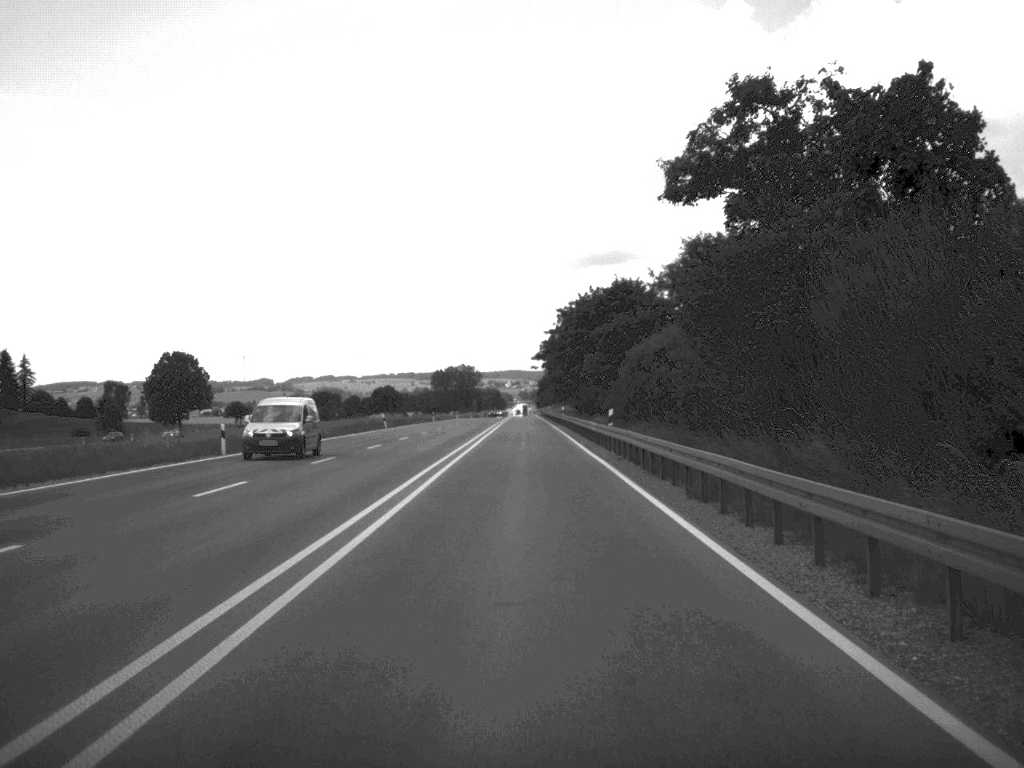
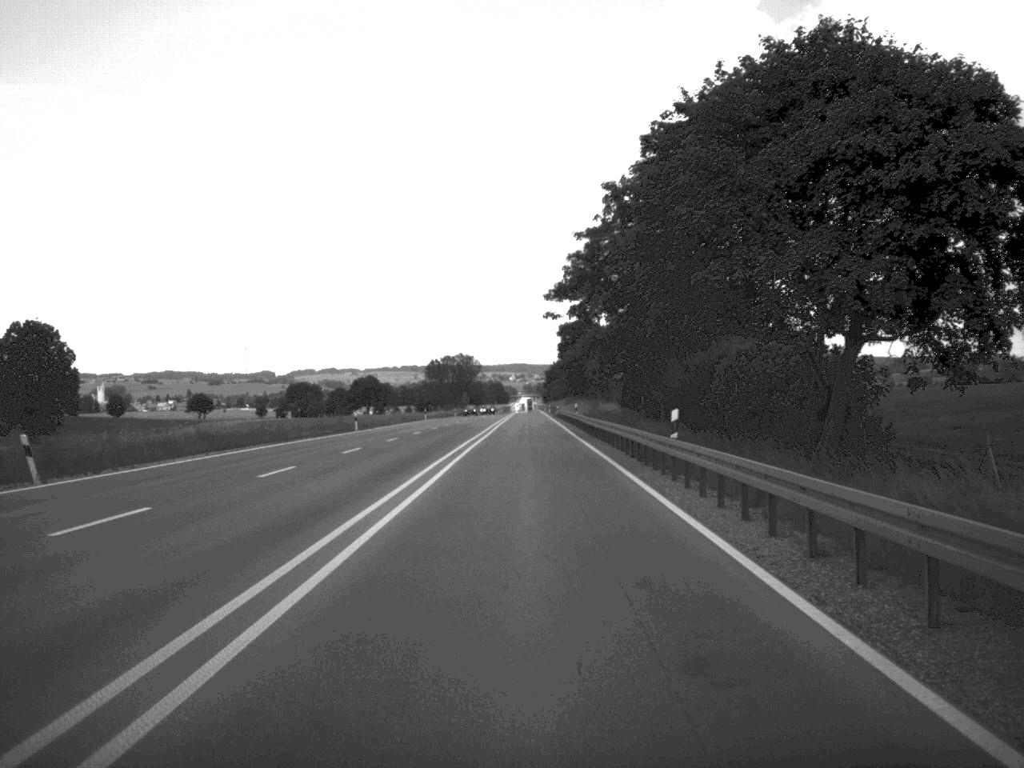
(-0.2, +66.5) m; 0°
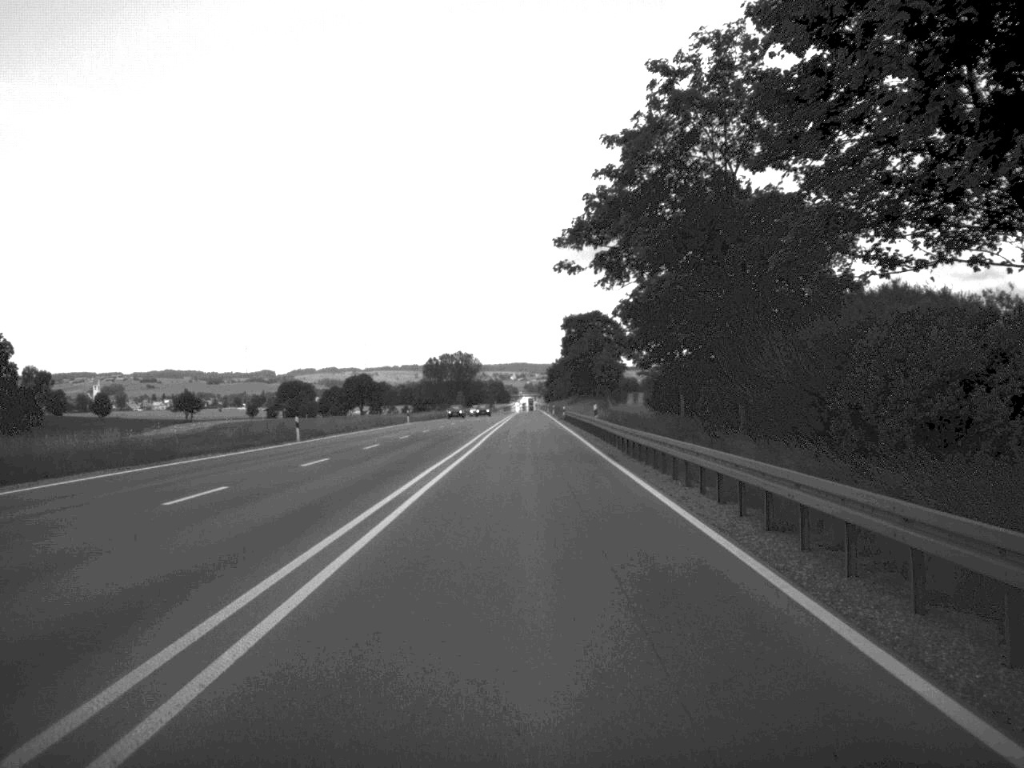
(0.0, +19.2) m; 0°
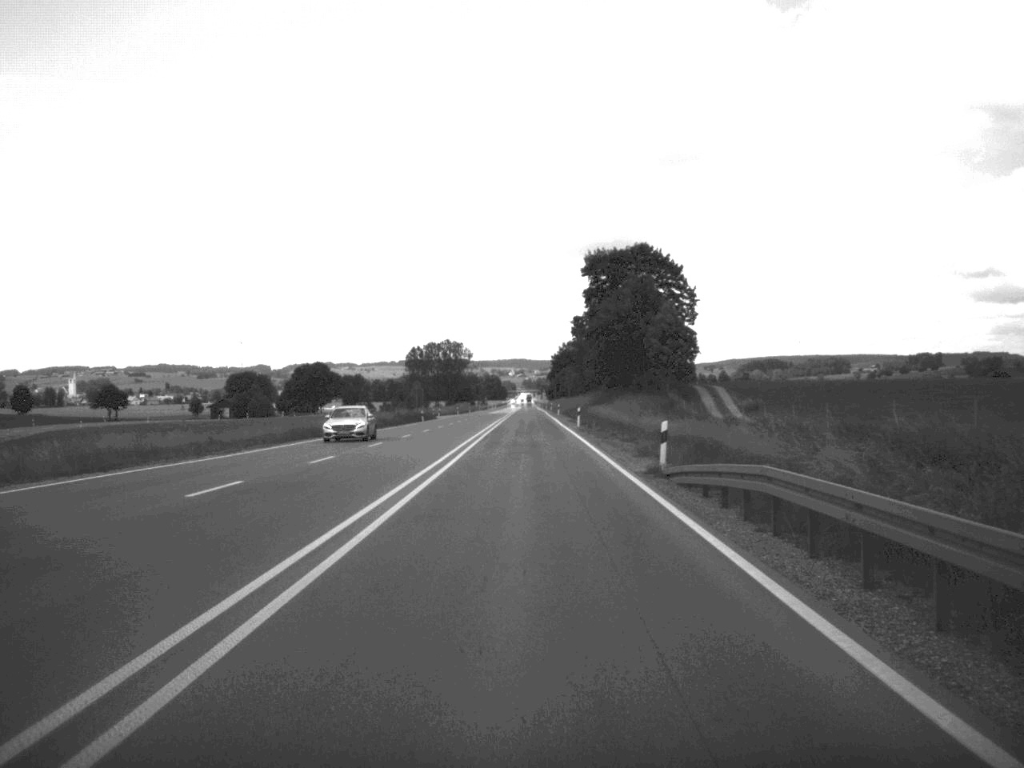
(+0.1, +81.5) m; 0°
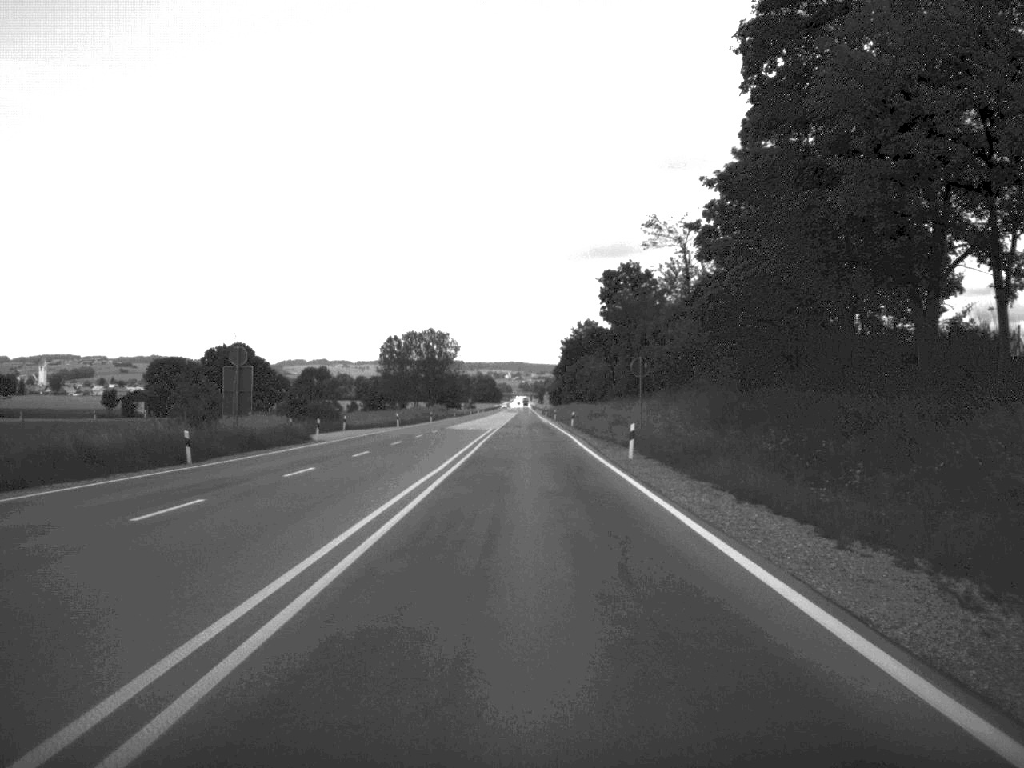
(-0.2, +84.1) m; 0°
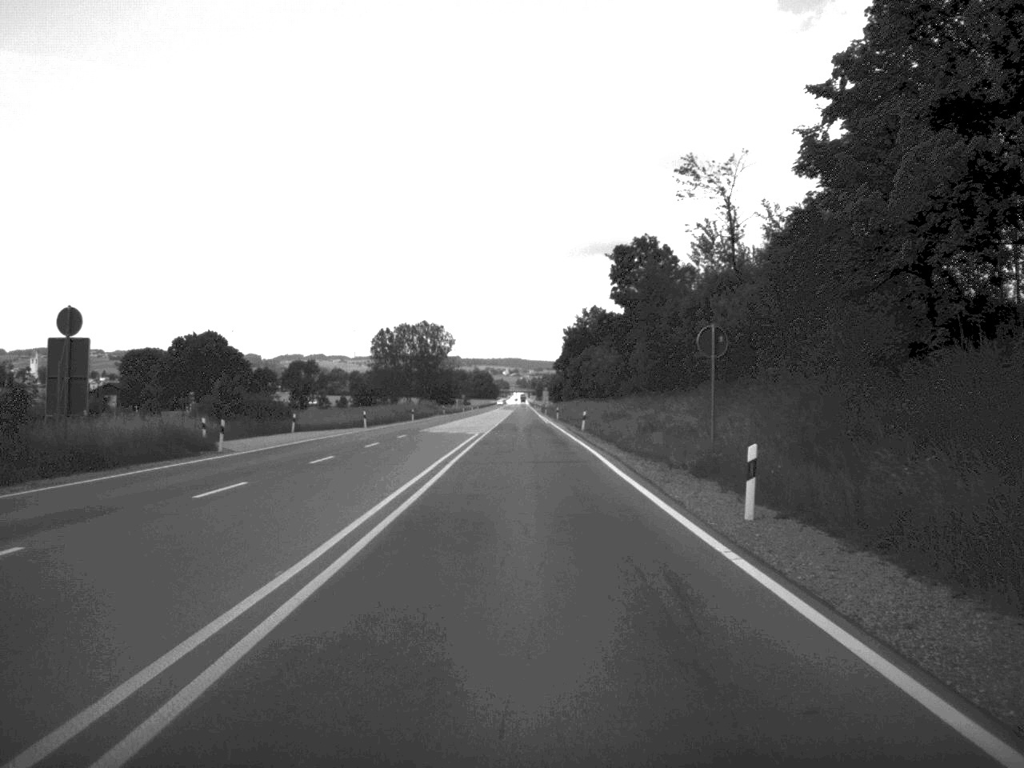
(0.0, +19.4) m; 0°
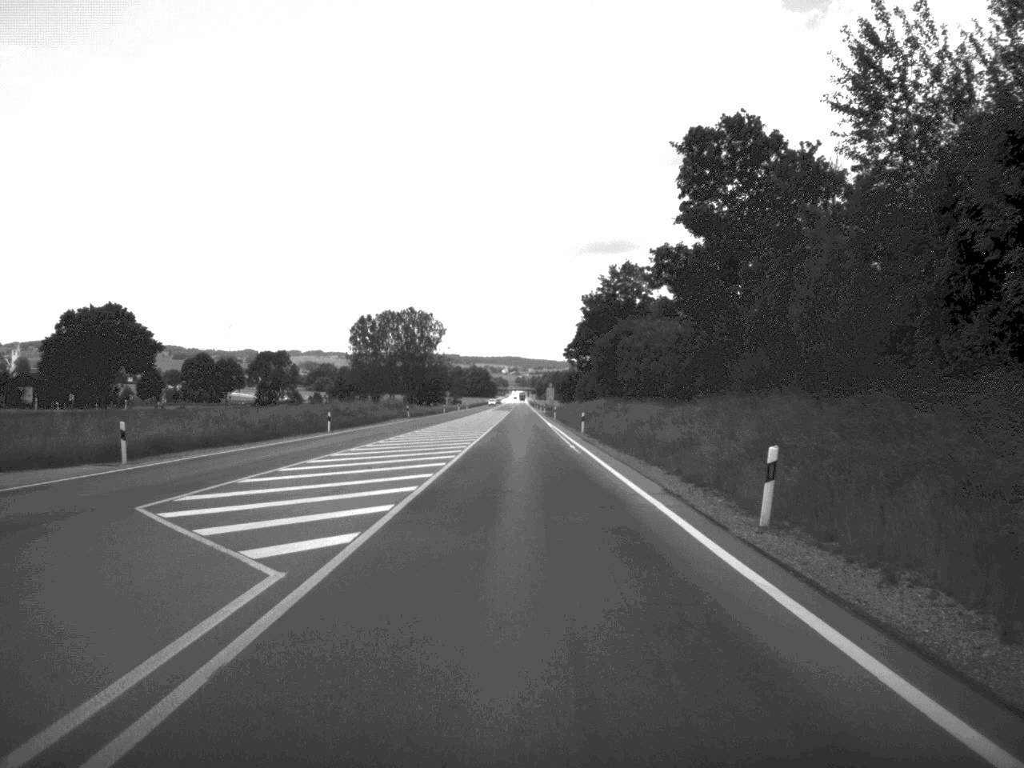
(-0.1, +50.4) m; 0°
